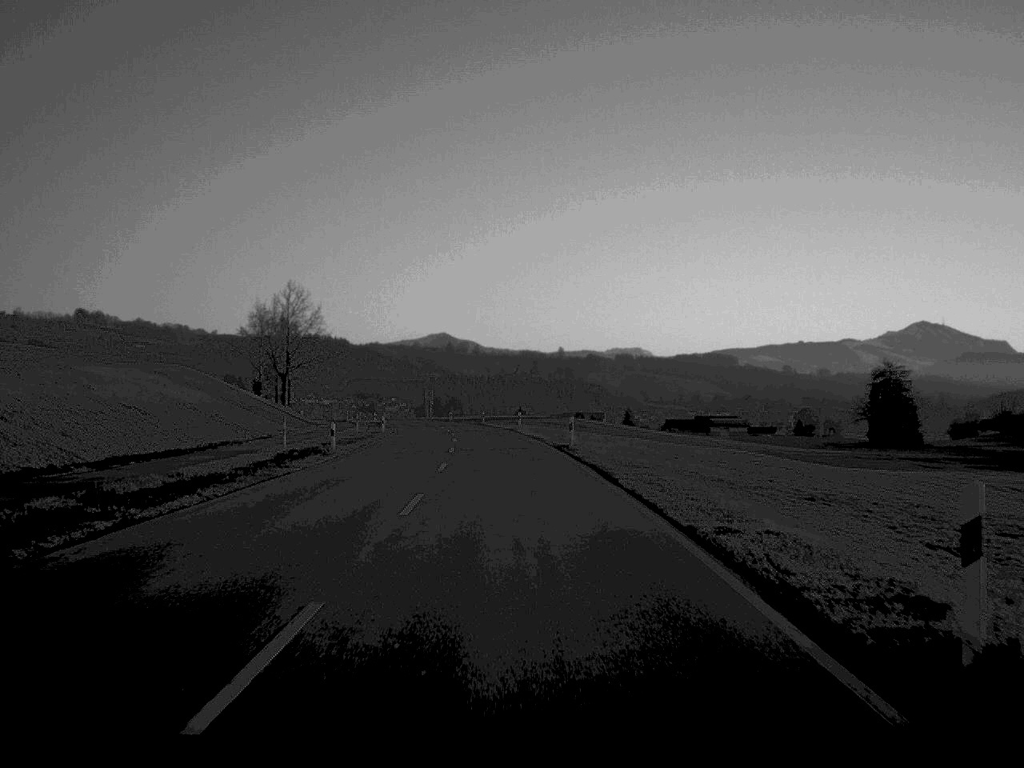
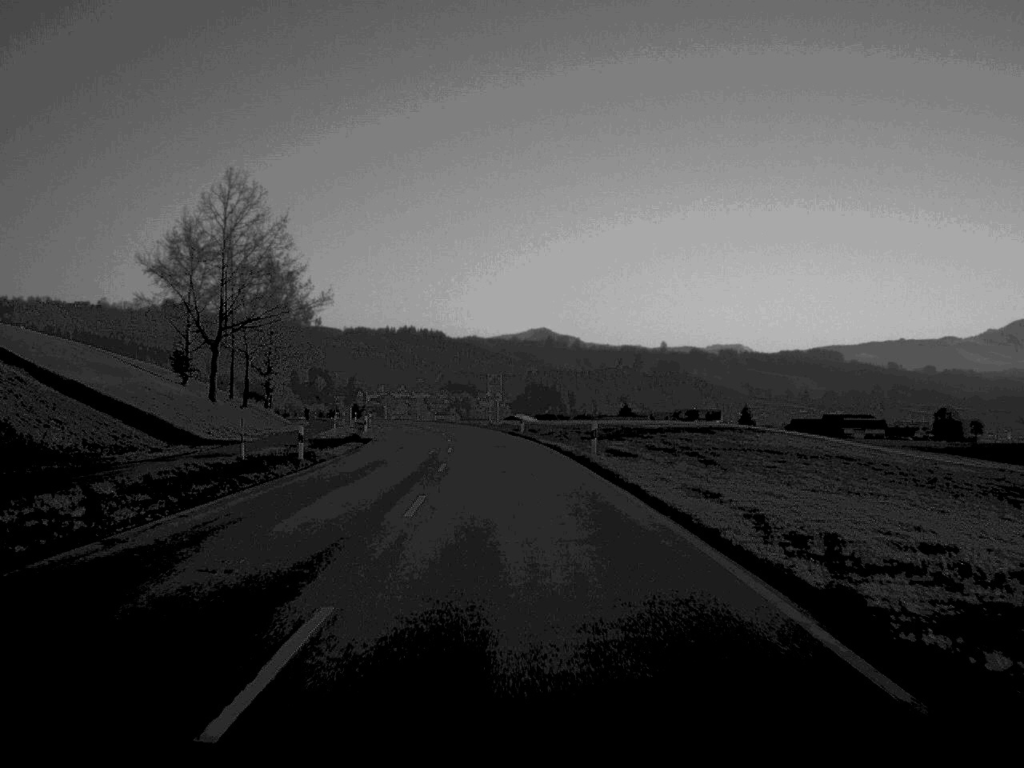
(-2.7, +71.7) m; -5°
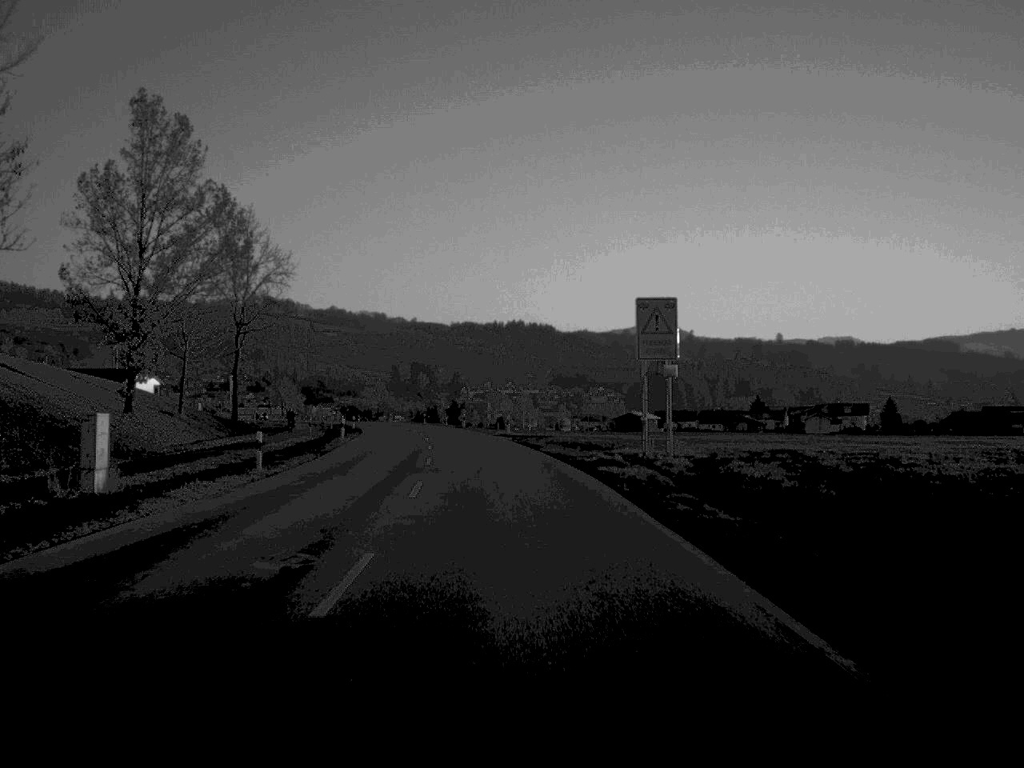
(-2.9, +68.3) m; -5°
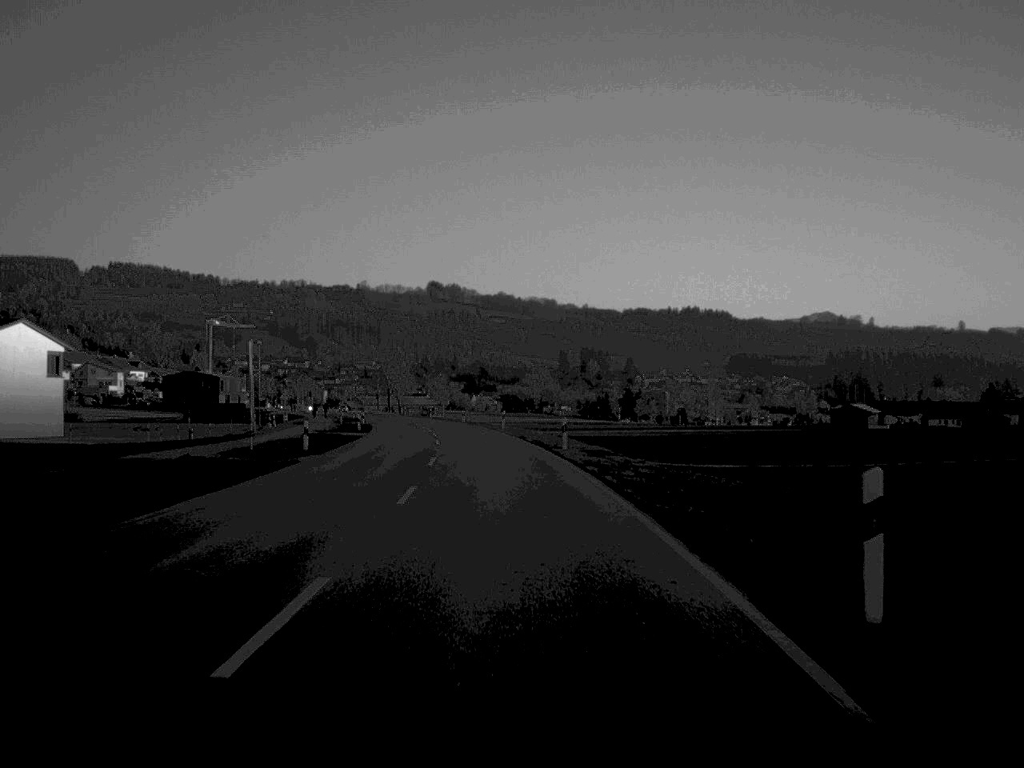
(-5.8, +85.7) m; -8°
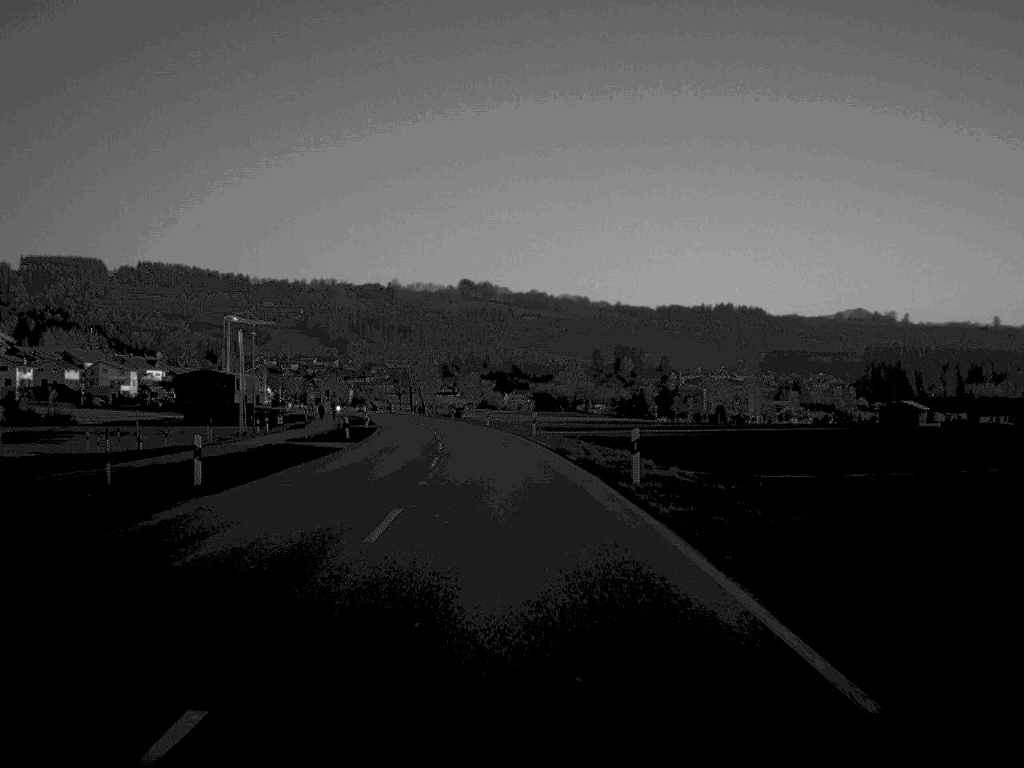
(-0.2, +16.7) m; -1°
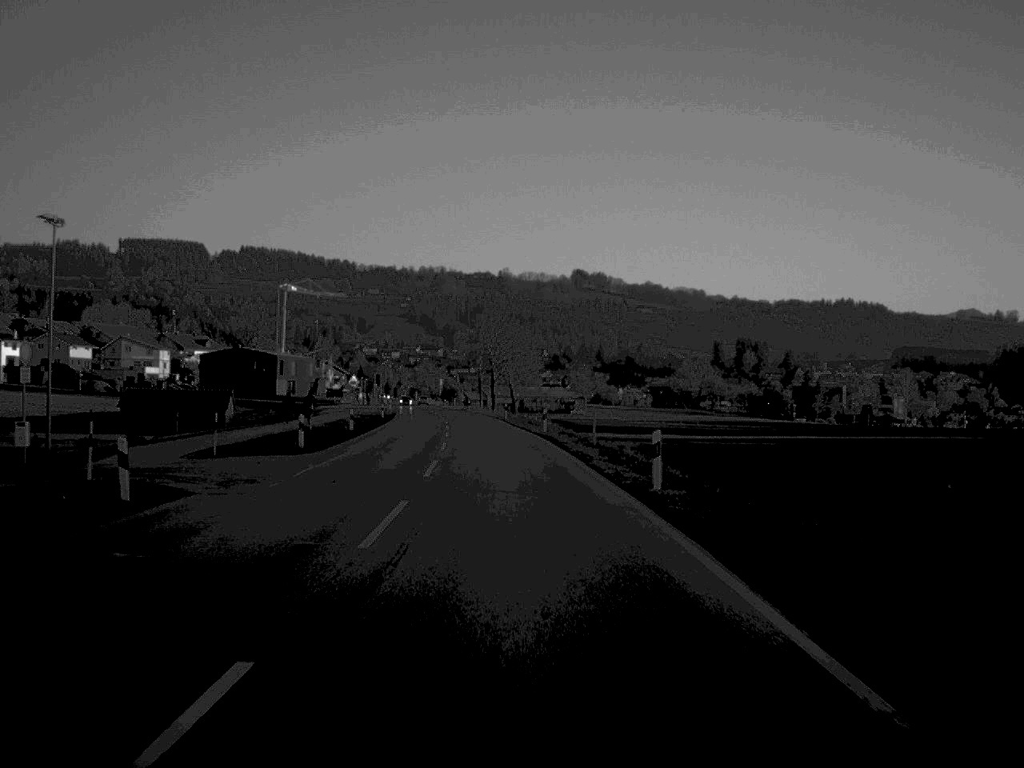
(-2.9, +65.5) m; -5°
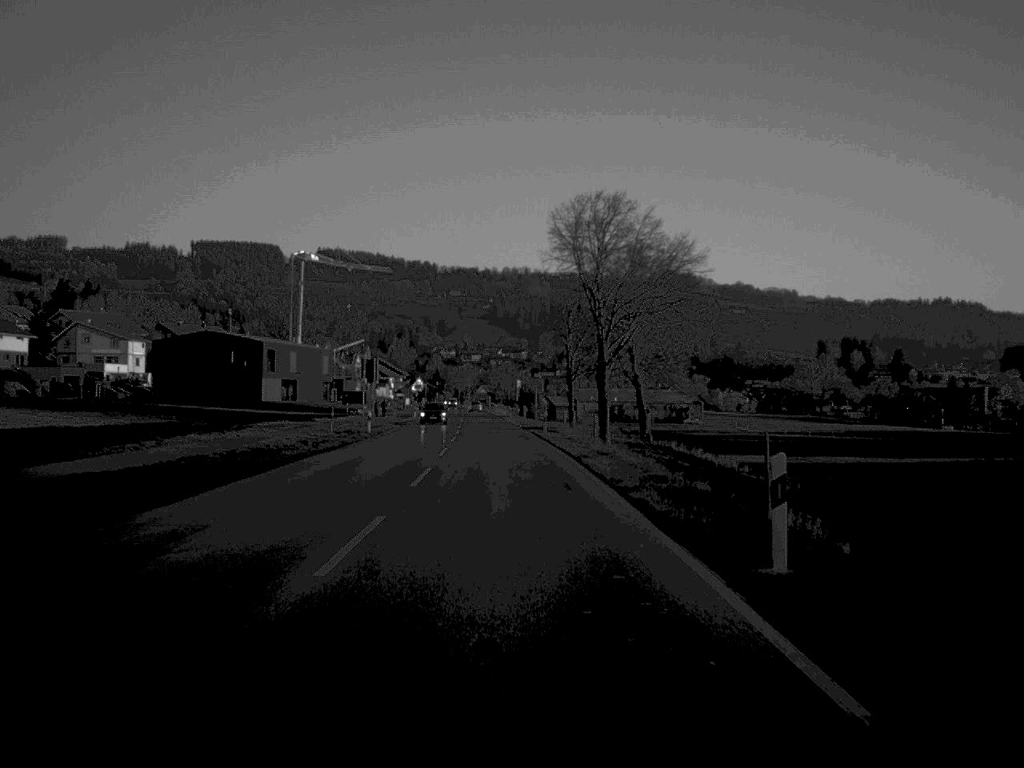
(-2.8, +73.1) m; -4°
